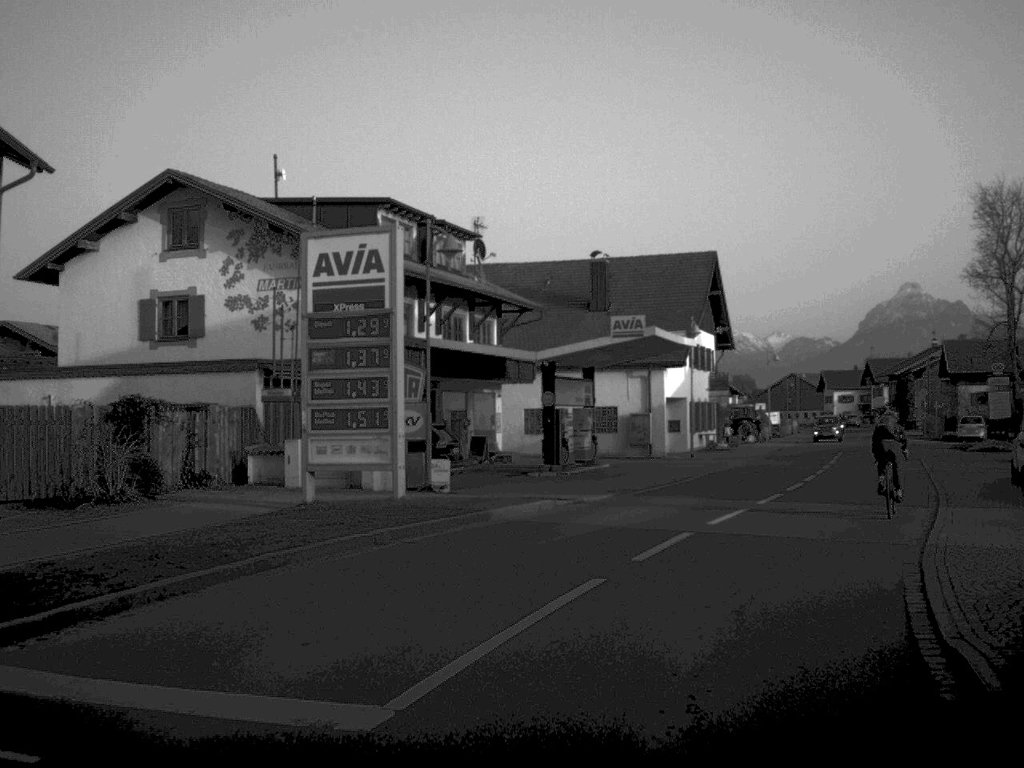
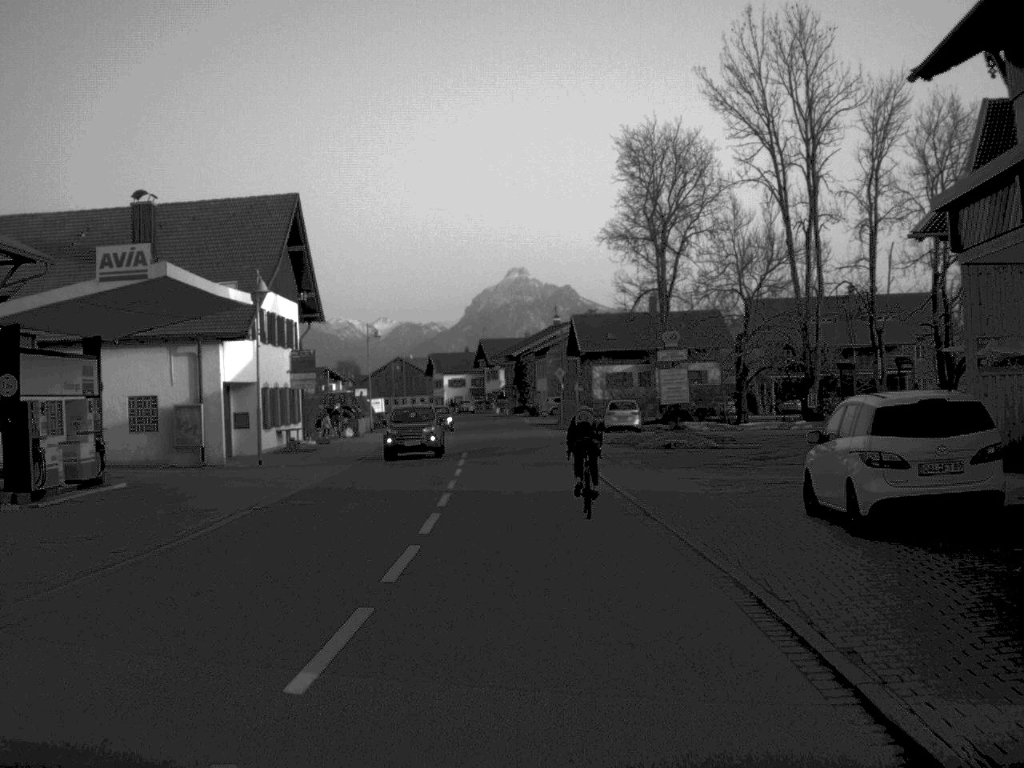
(+2.5, +14.4) m; +17°
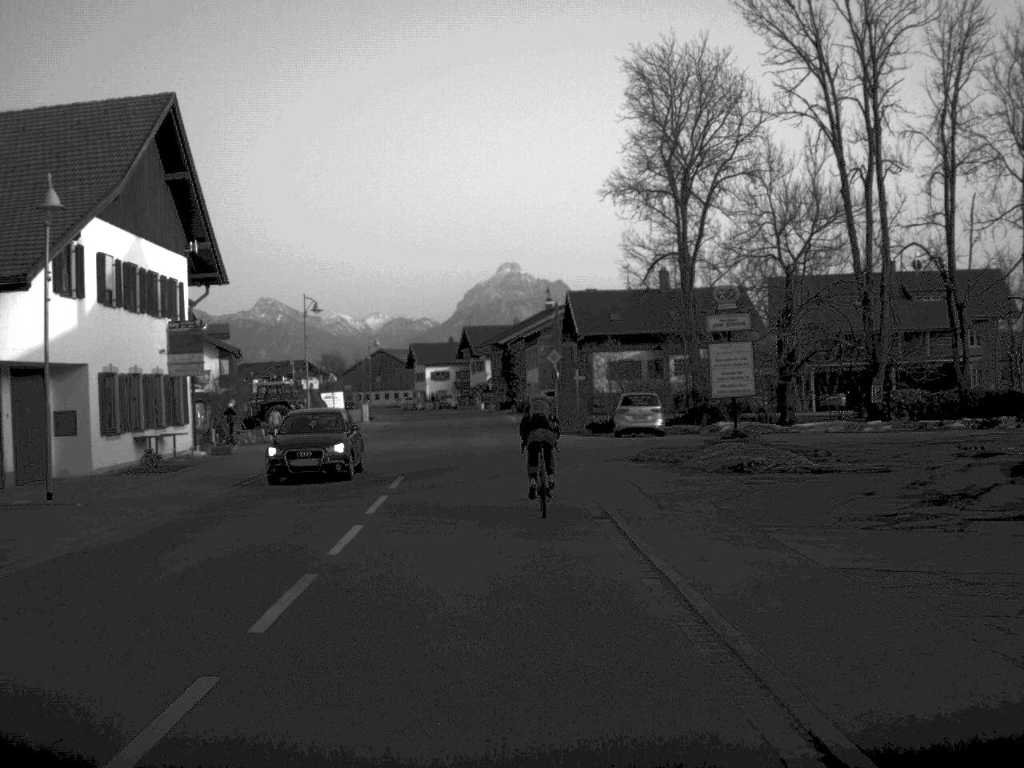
(+0.3, +16.1) m; 0°
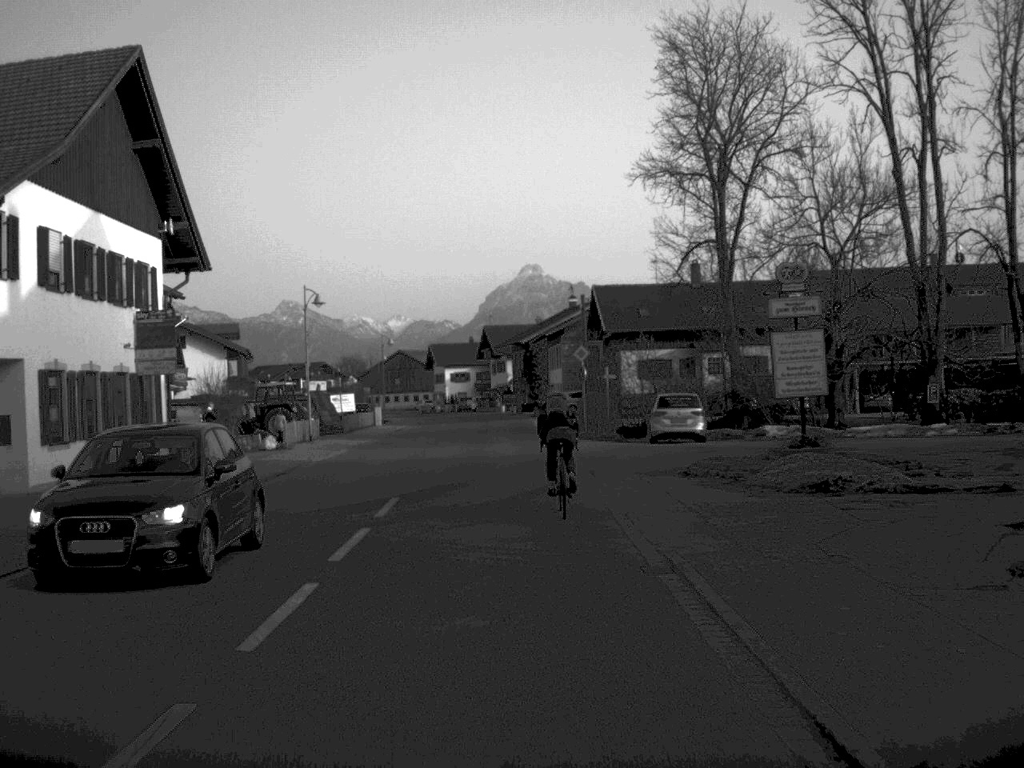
(0.0, +5.1) m; -1°
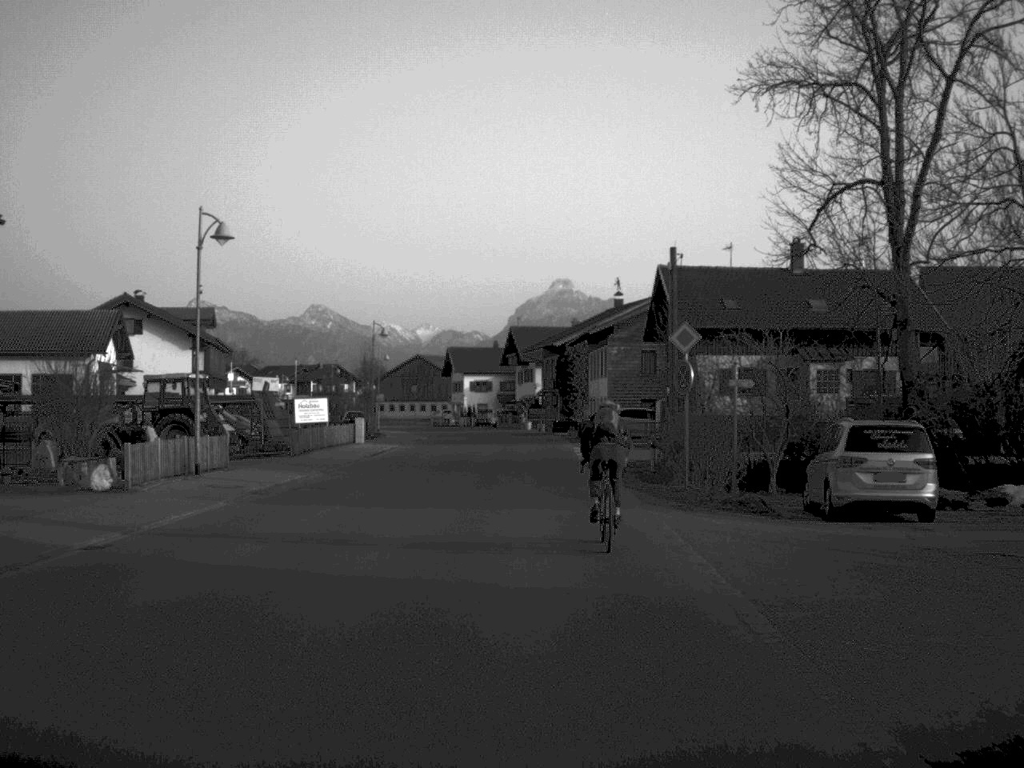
(-0.3, +20.6) m; -1°
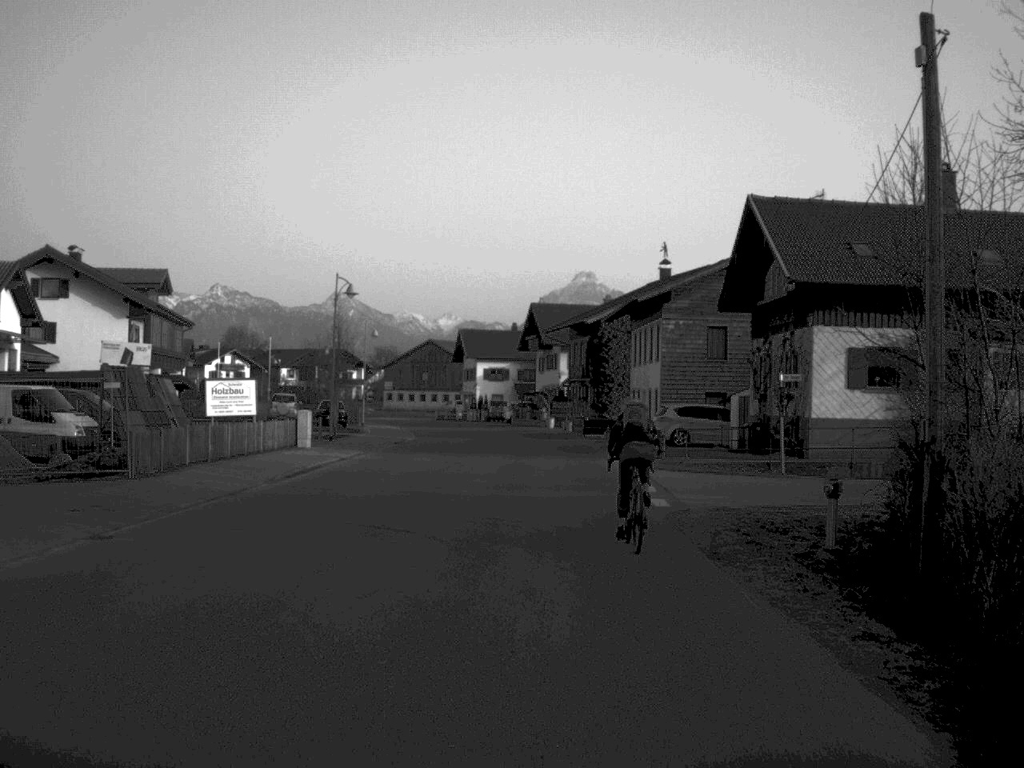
(0.0, +18.5) m; -1°
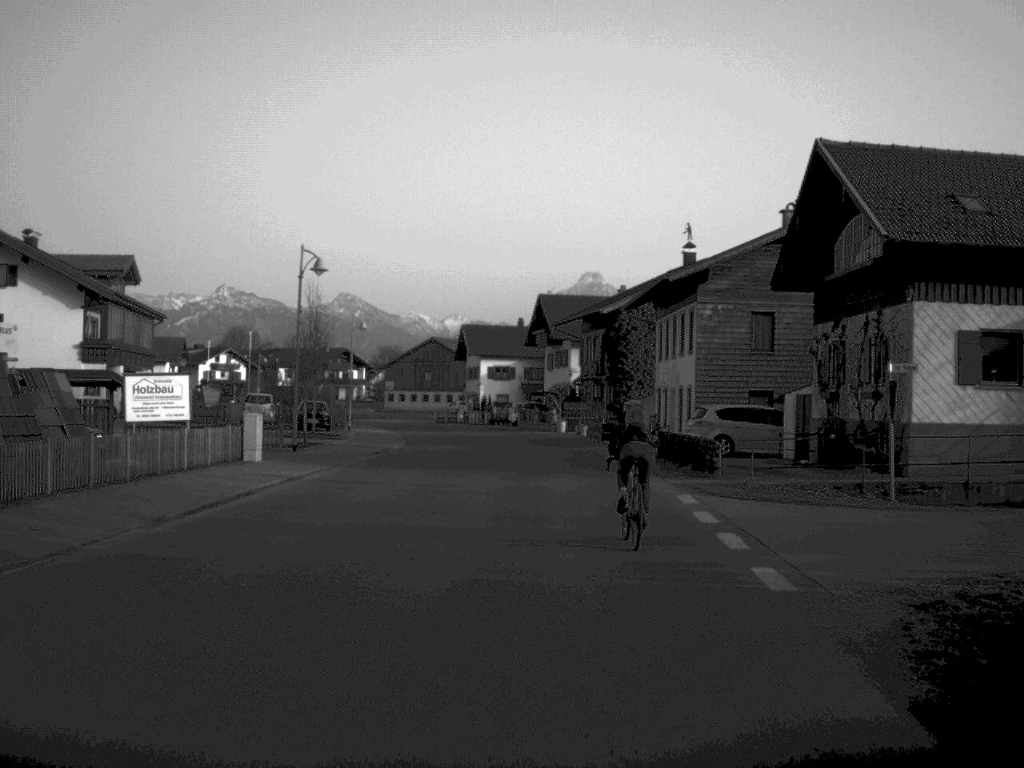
(0.0, +8.5) m; 0°
